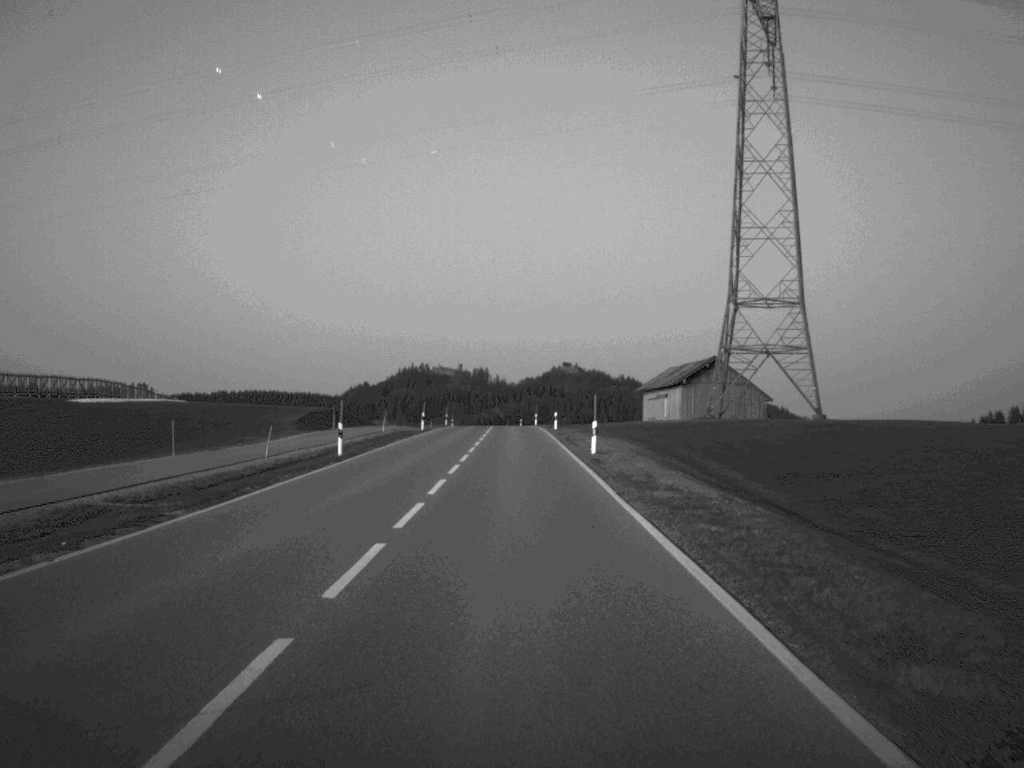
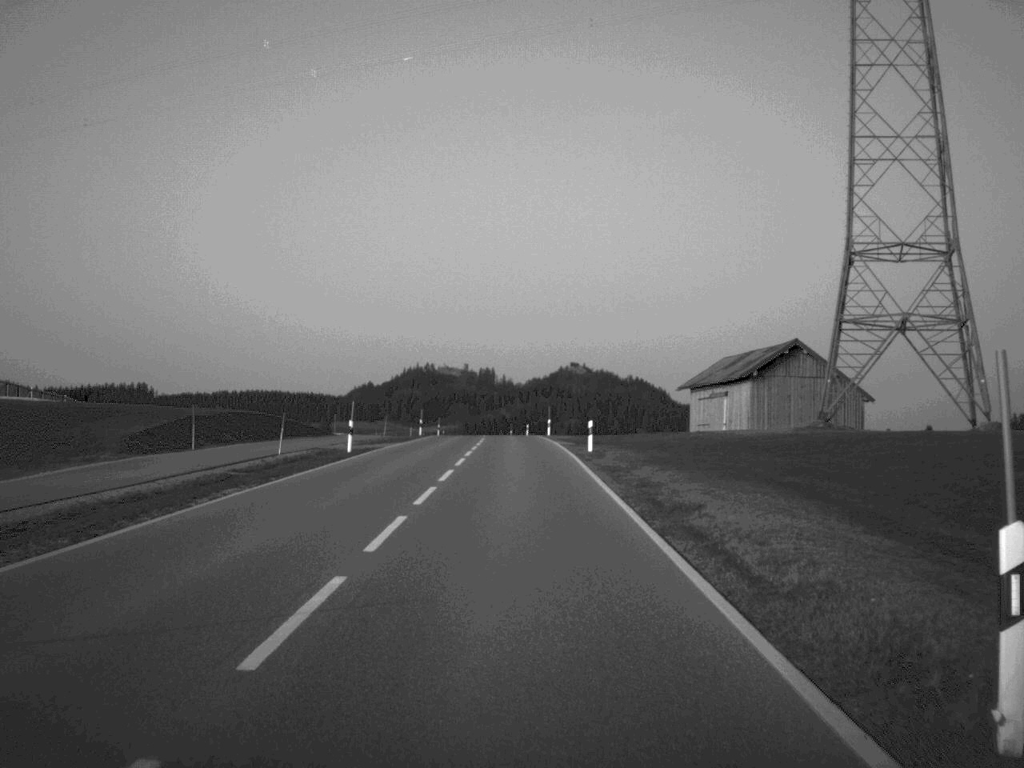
(-0.1, +32.9) m; 0°
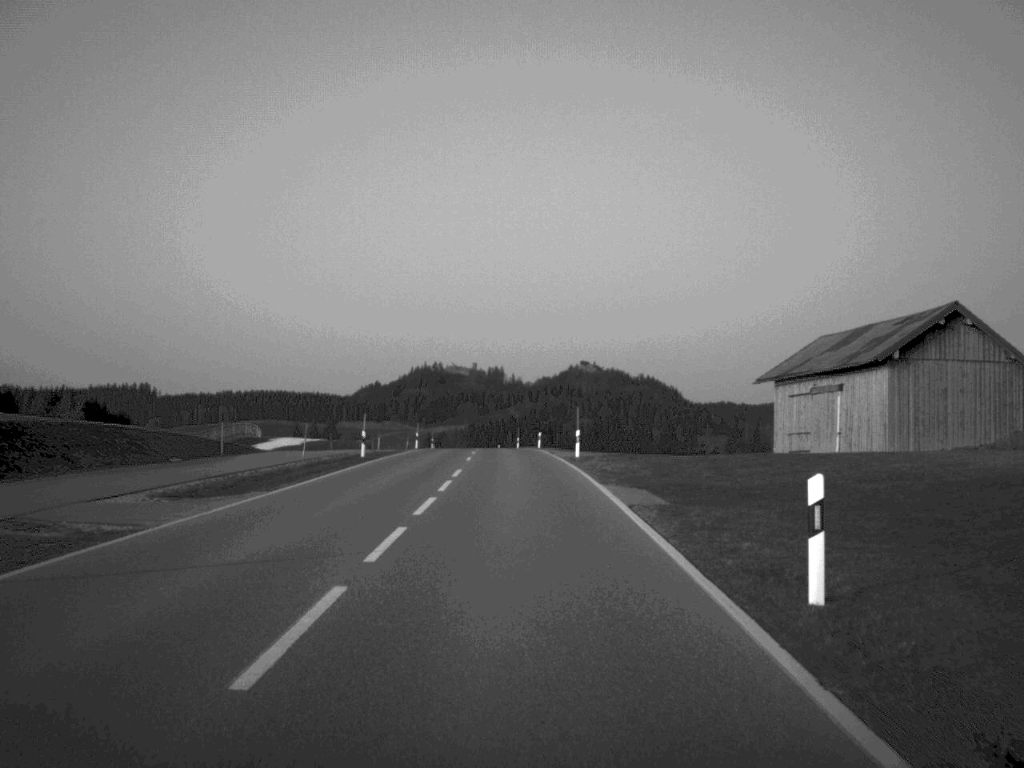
(-0.1, +30.6) m; 0°
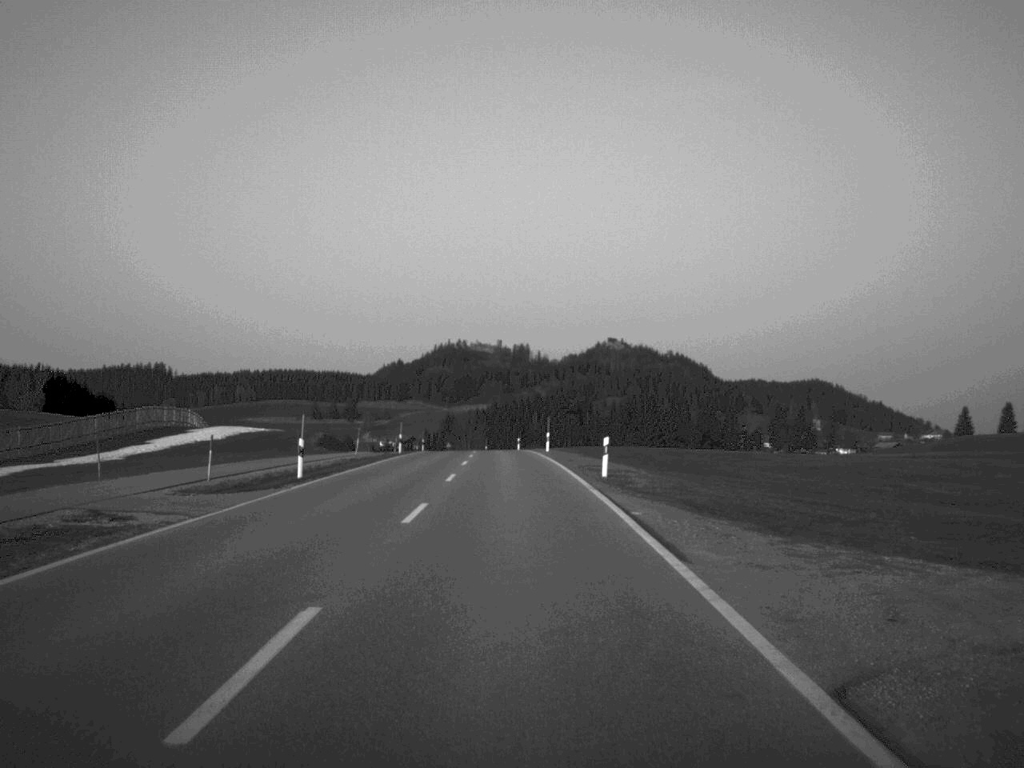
(-0.4, +48.2) m; -1°
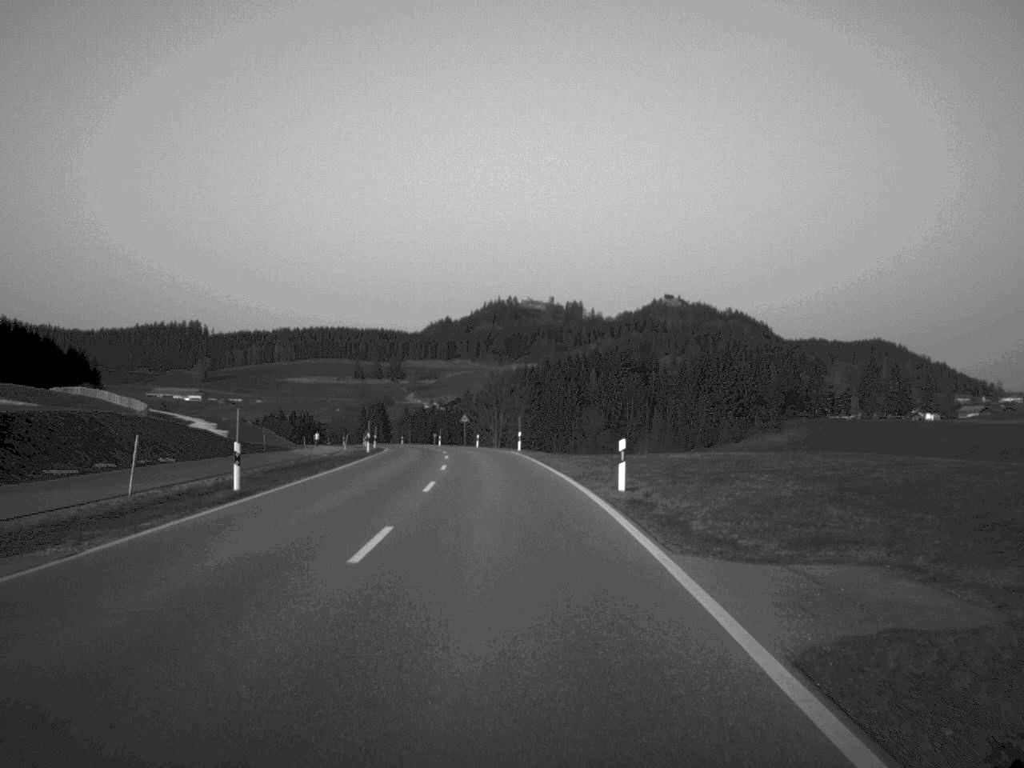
(-1.3, +76.9) m; -2°
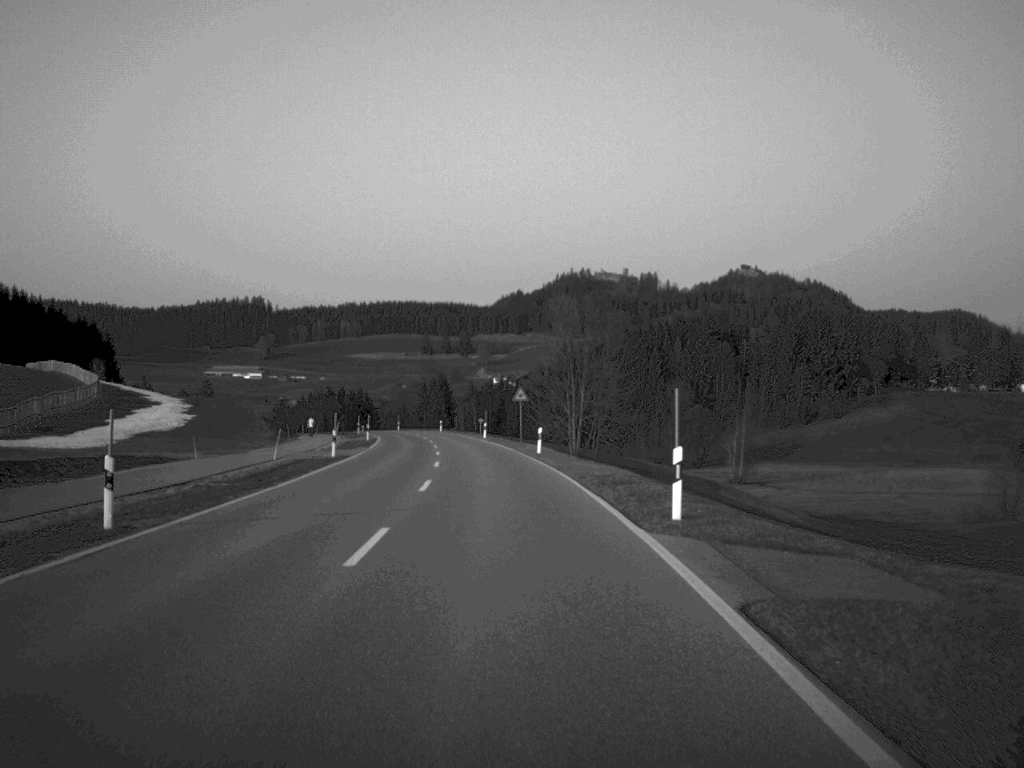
(-1.3, +48.0) m; -3°
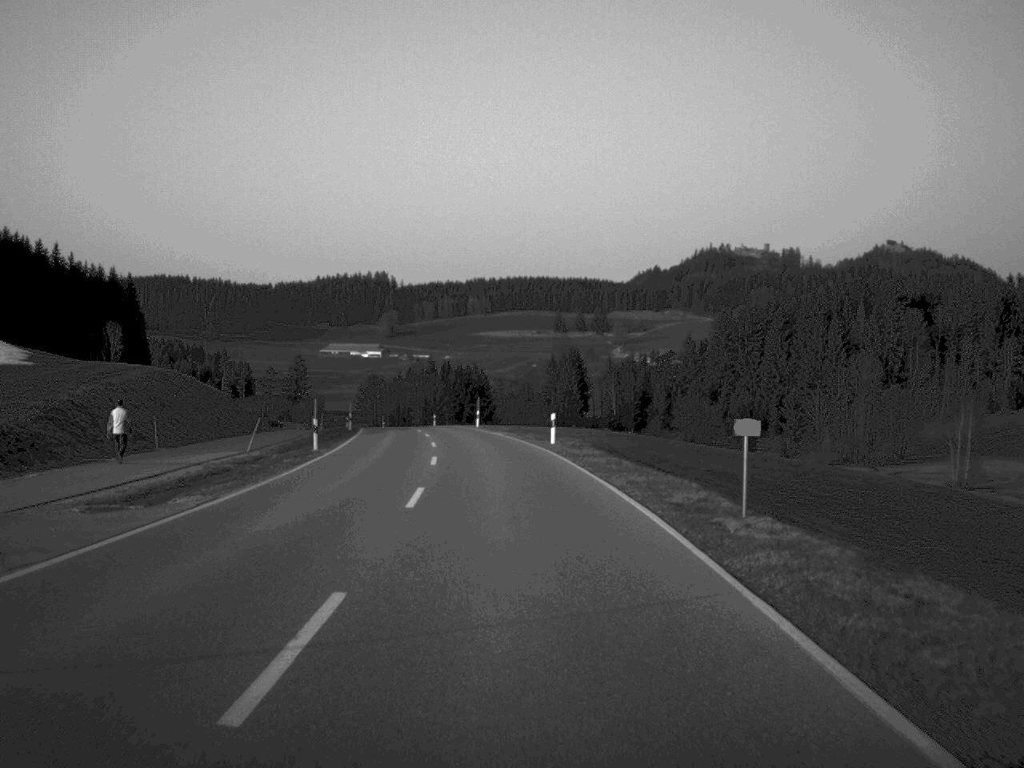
(-4.3, +77.7) m; -6°
